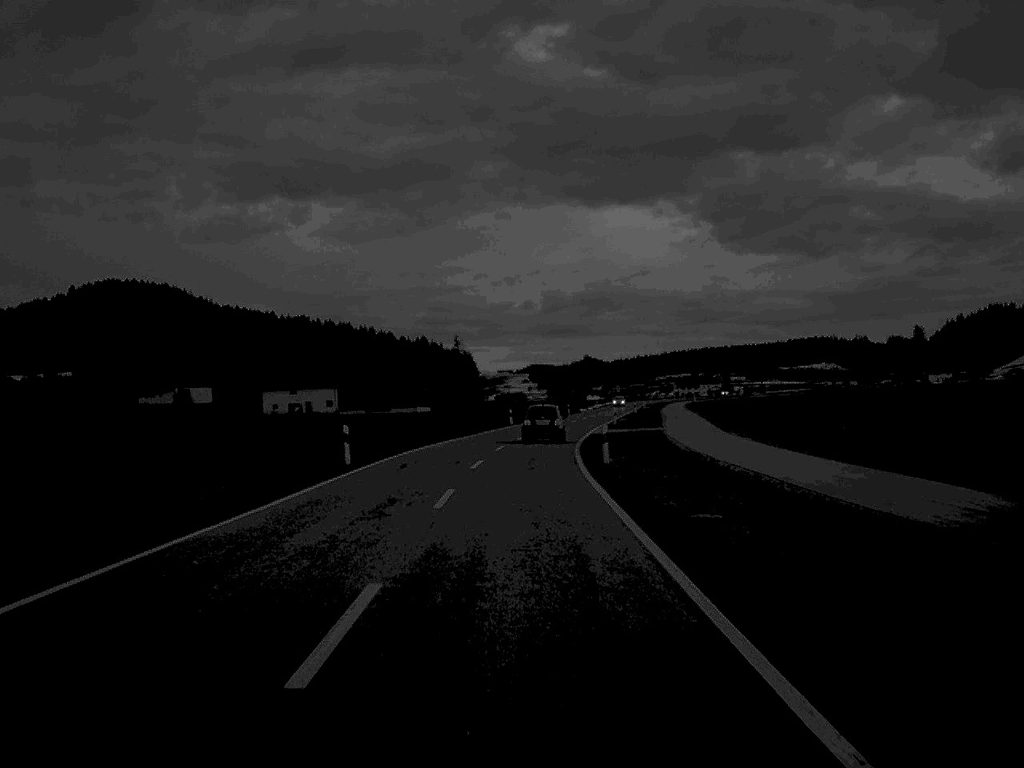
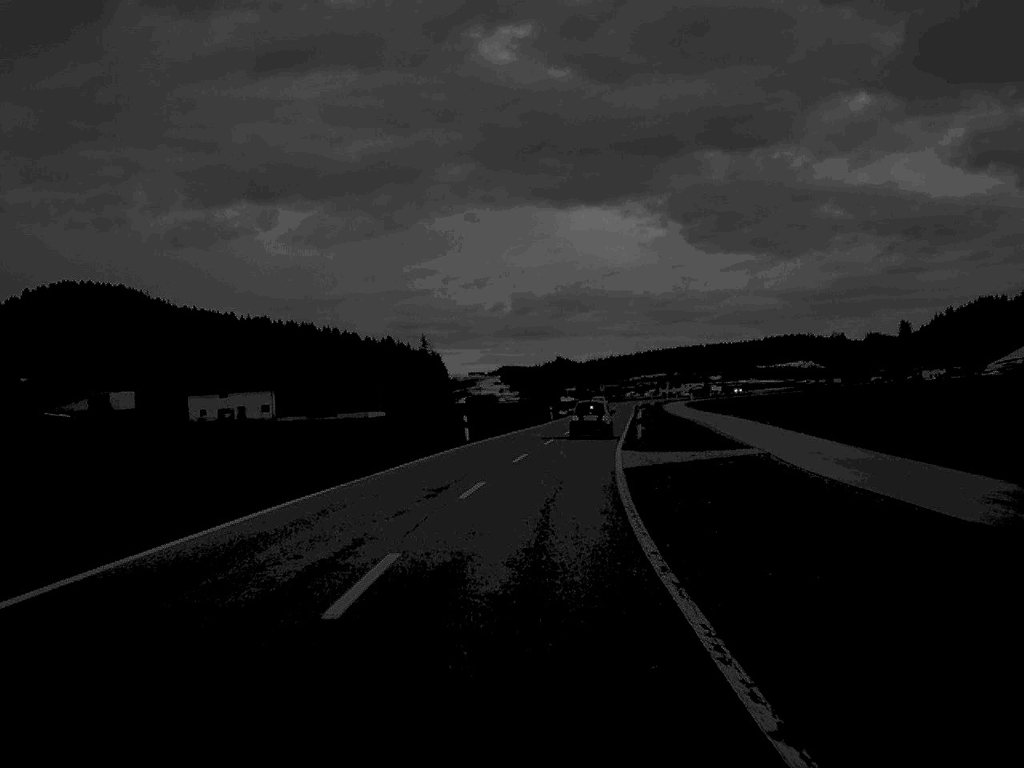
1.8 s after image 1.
(+0.2, +33.1) m; +1°
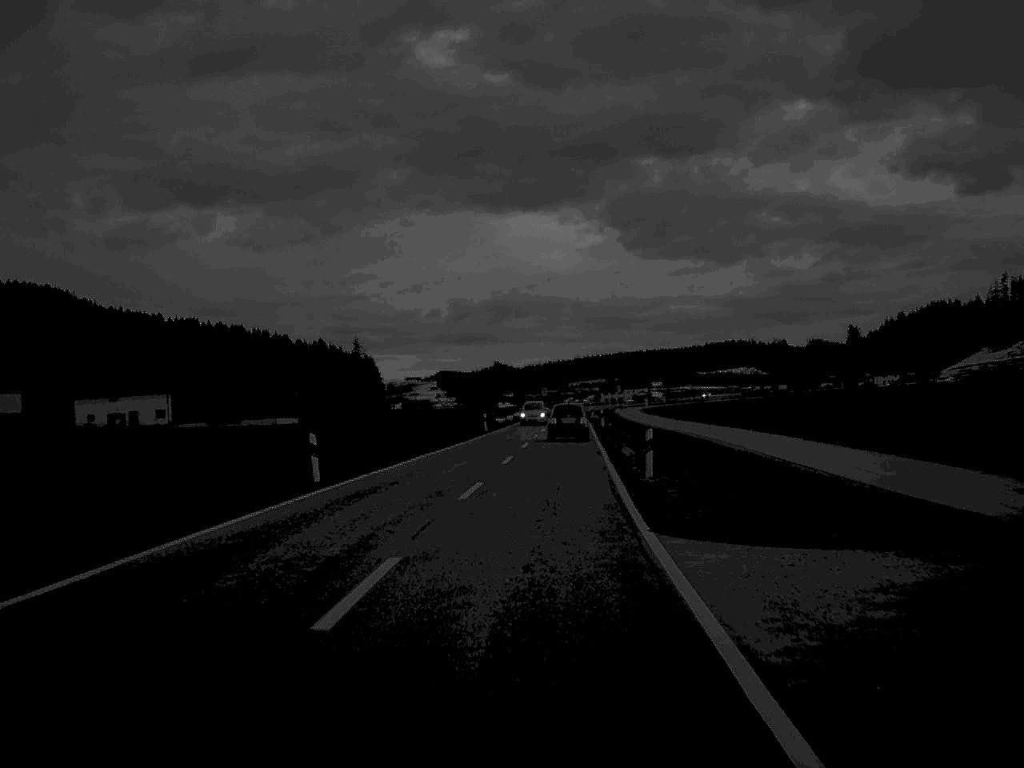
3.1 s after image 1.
(+0.6, +24.2) m; +3°
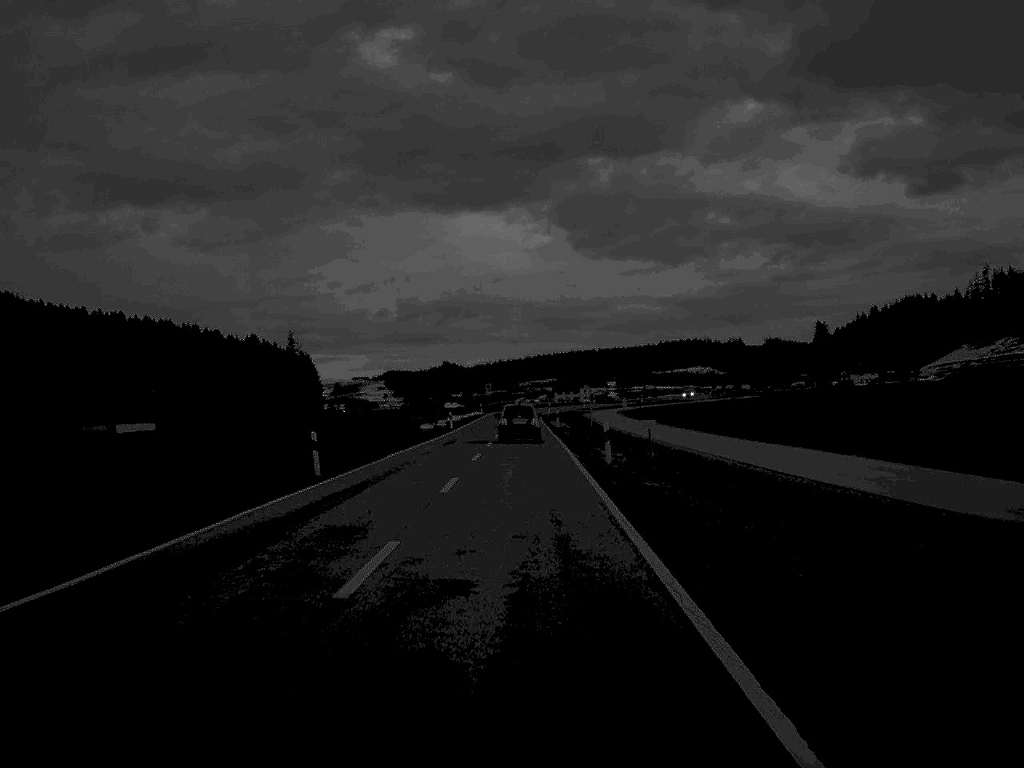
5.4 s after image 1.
(+1.3, +45.8) m; +2°
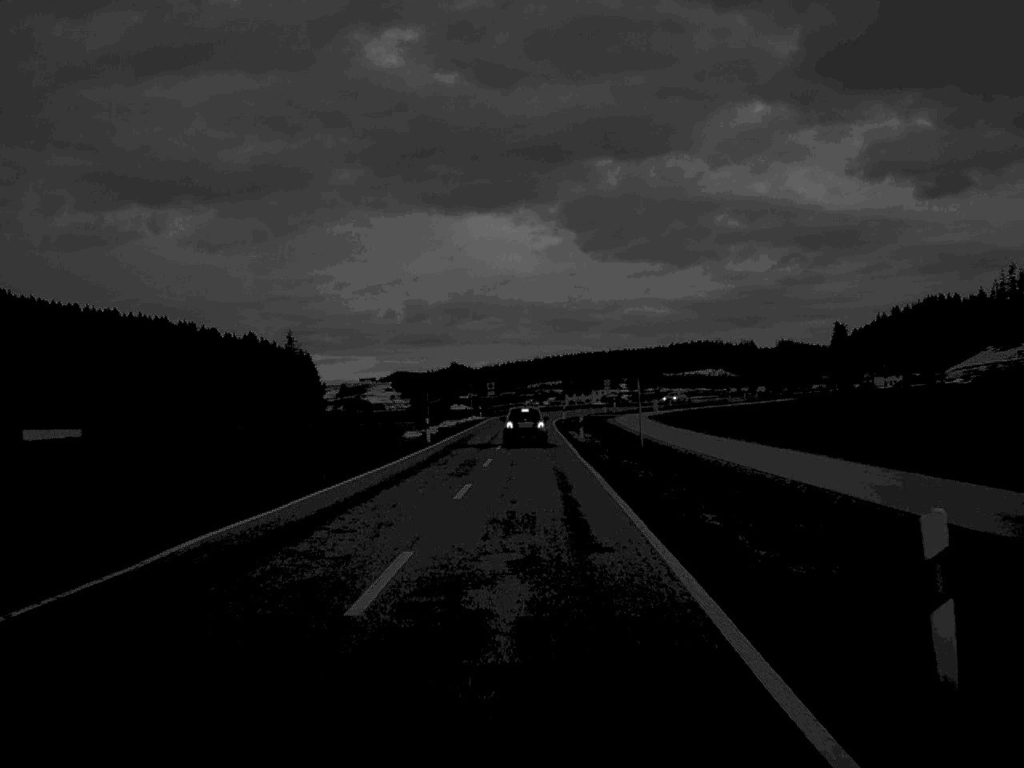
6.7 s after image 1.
(-0.1, +24.4) m; 0°
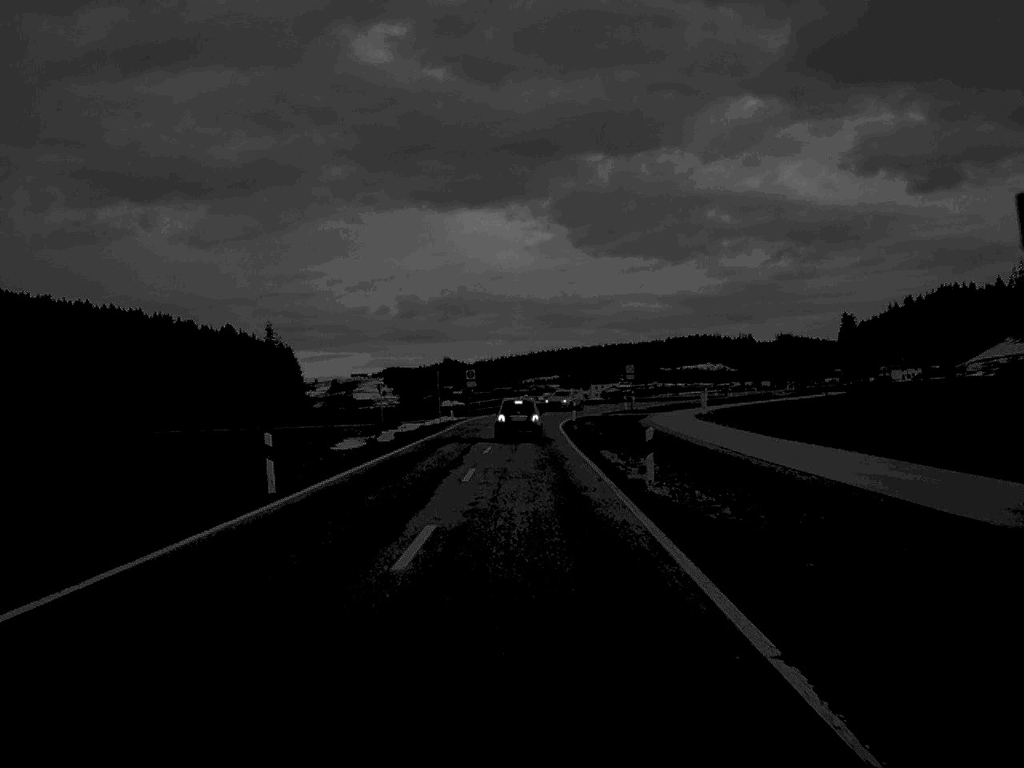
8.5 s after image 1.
(+0.1, +33.3) m; 0°
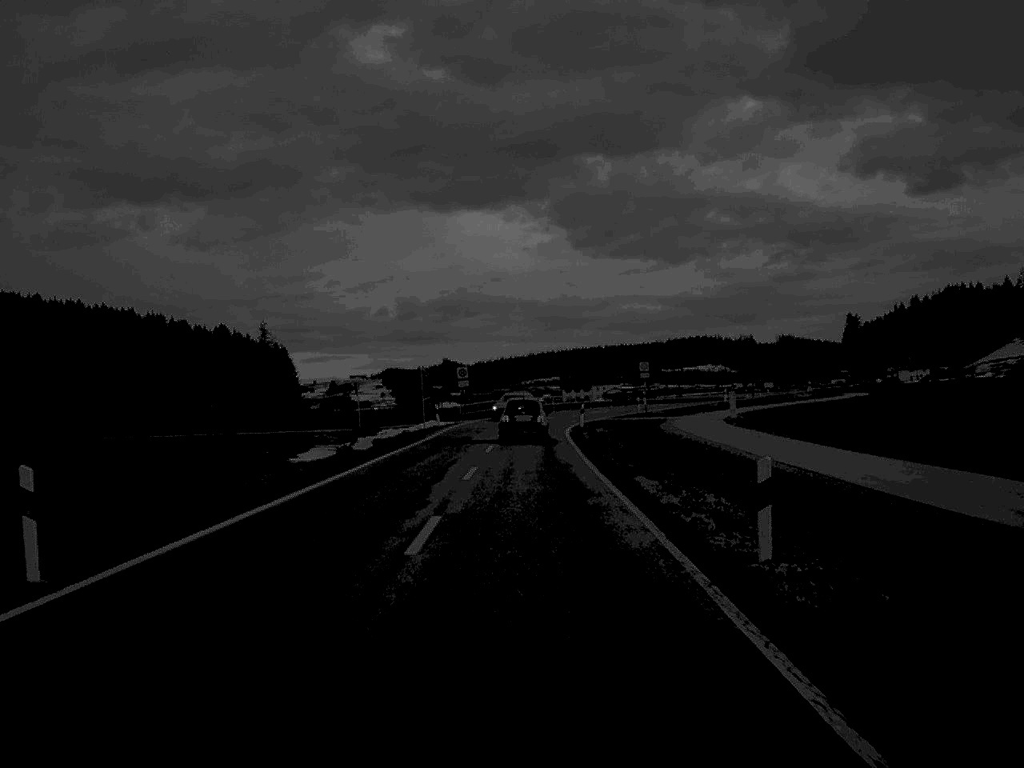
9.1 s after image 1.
(0.0, +11.1) m; 0°
